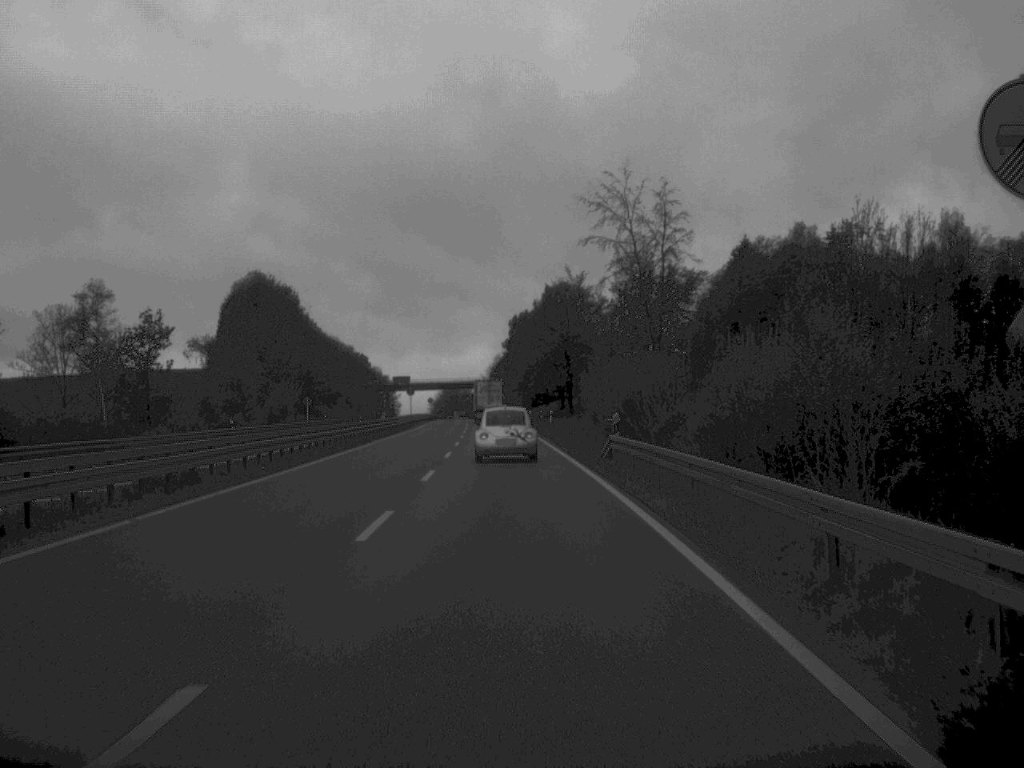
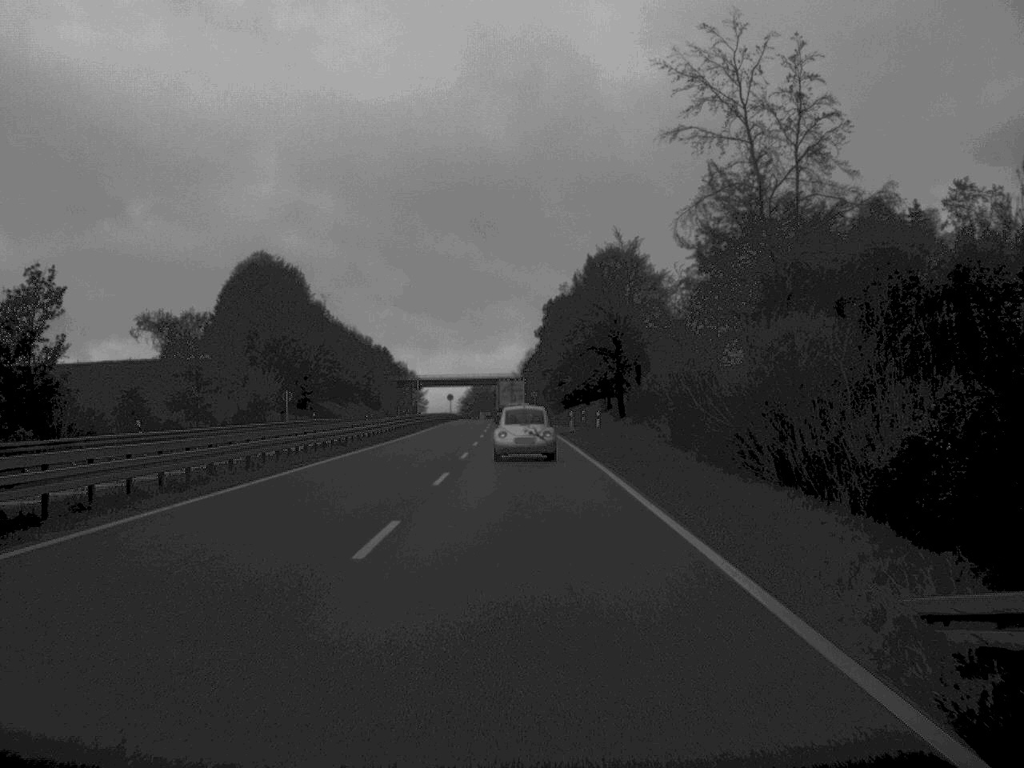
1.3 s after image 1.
(-0.4, +25.6) m; -1°
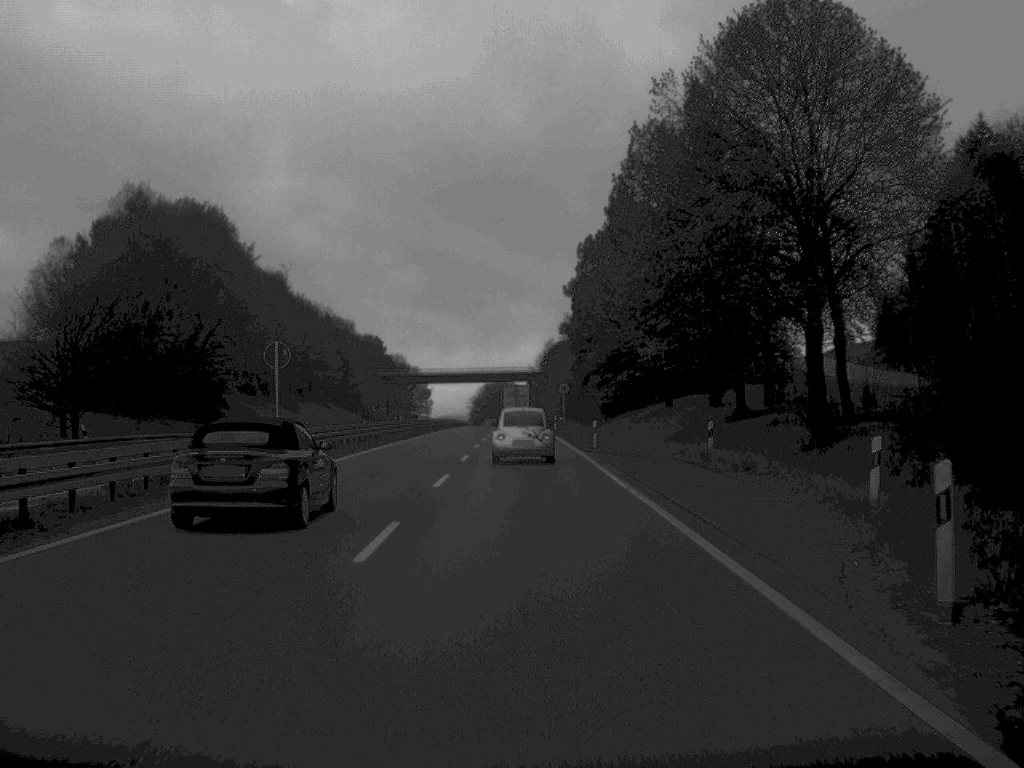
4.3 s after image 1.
(-0.6, +59.3) m; -1°
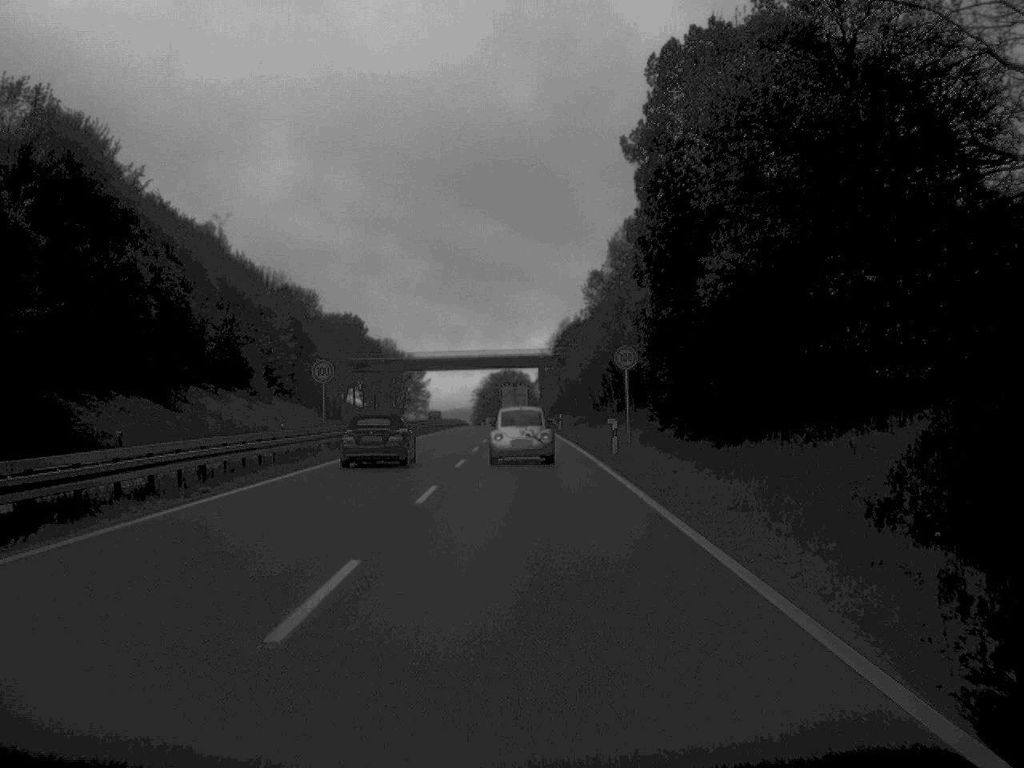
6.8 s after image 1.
(-0.3, +51.2) m; -1°
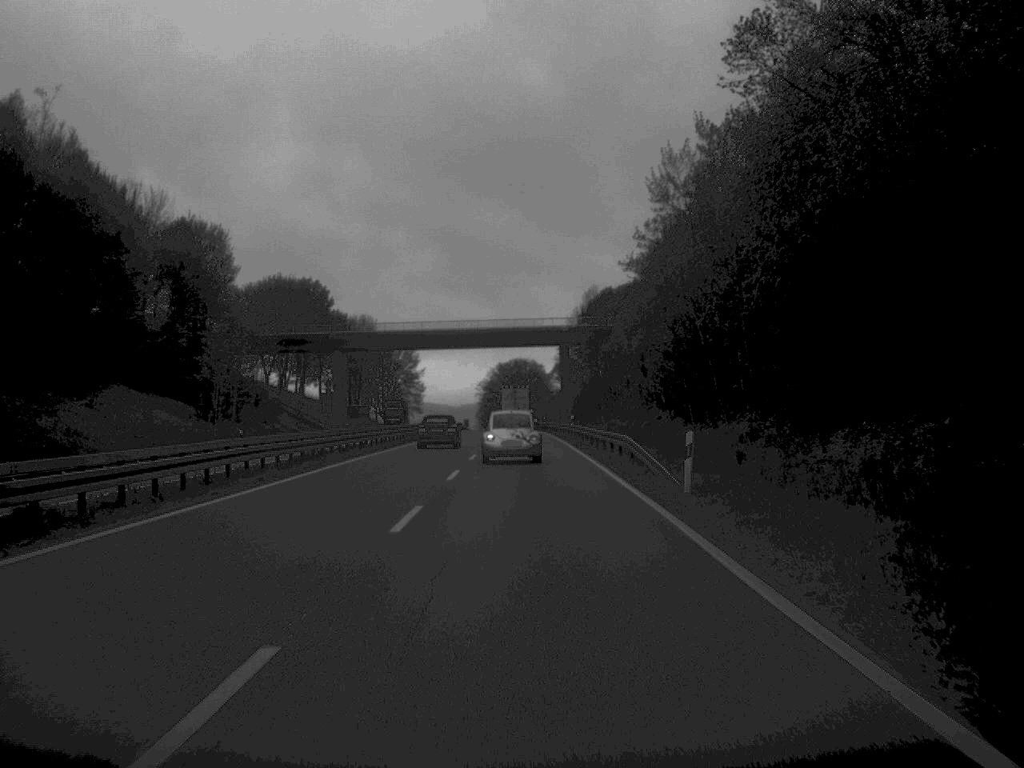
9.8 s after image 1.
(-0.3, +63.3) m; -1°
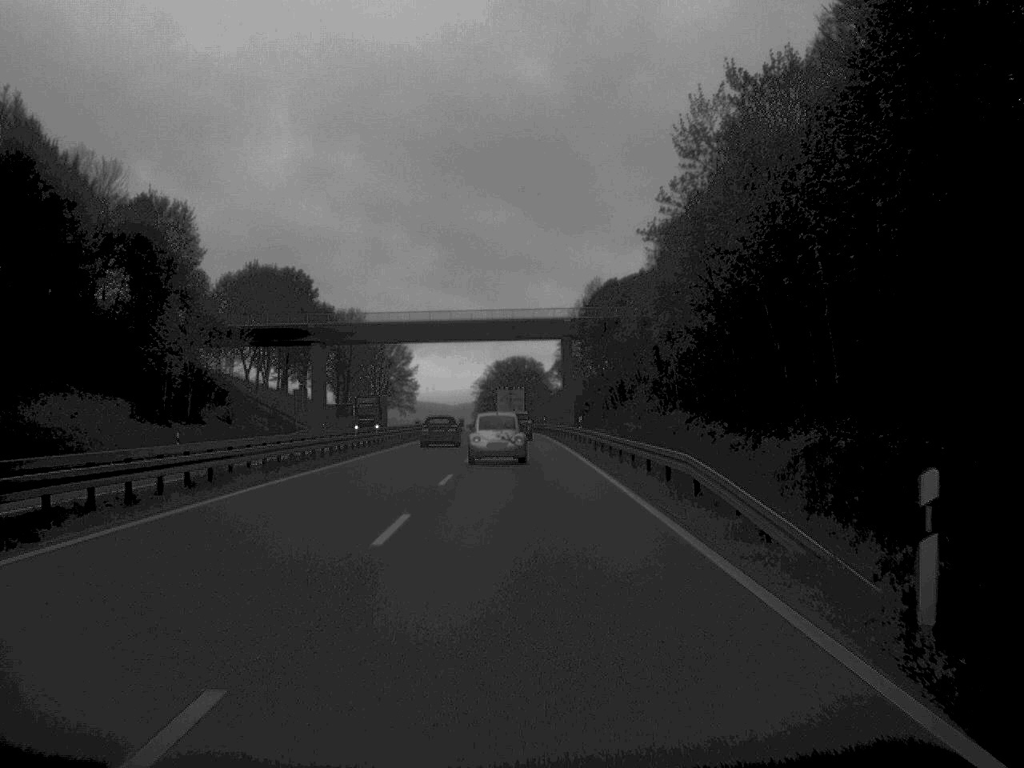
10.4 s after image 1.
(0.0, +13.2) m; 0°
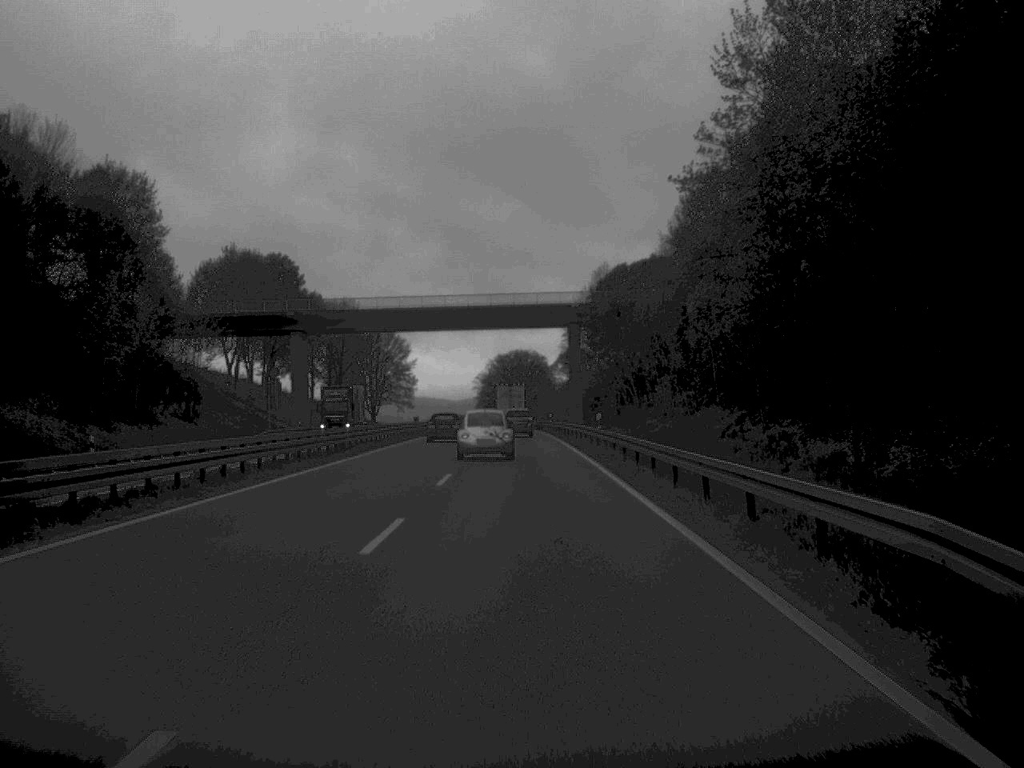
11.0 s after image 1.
(0.0, +12.8) m; 0°
